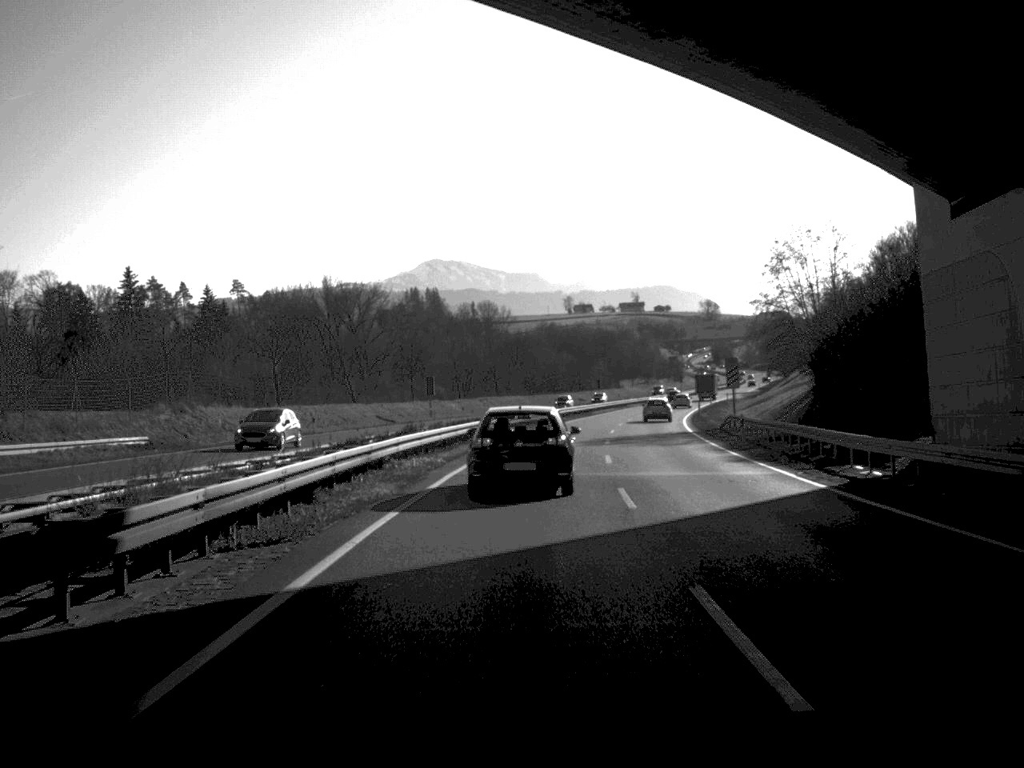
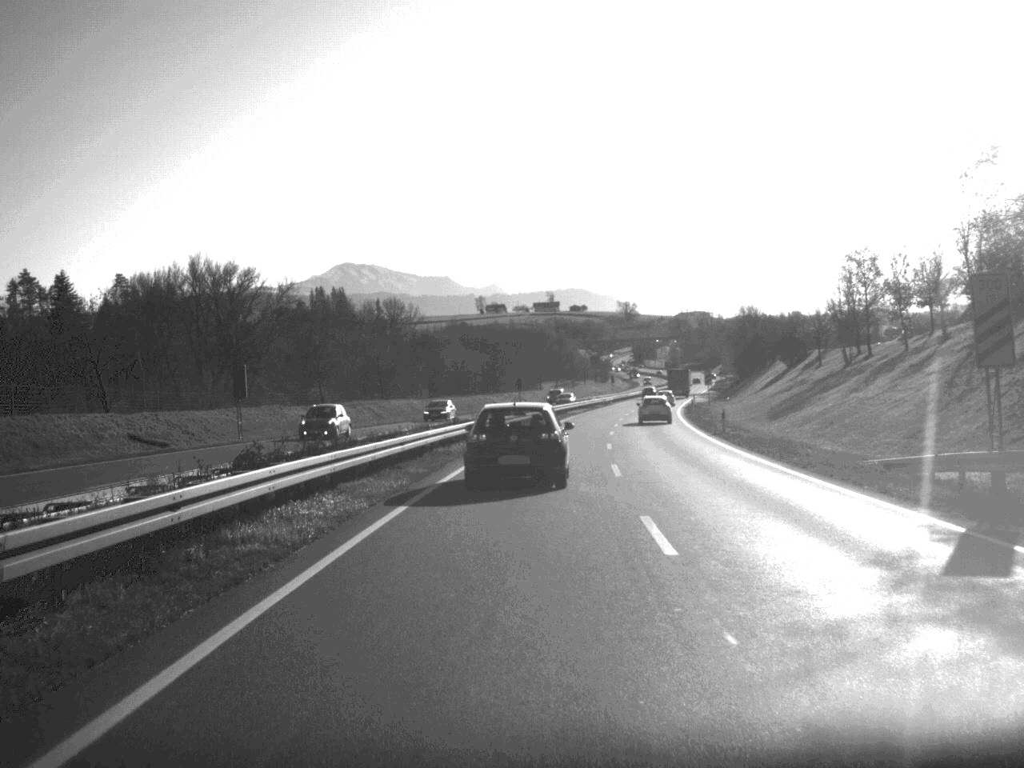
(+1.5, +43.5) m; +4°
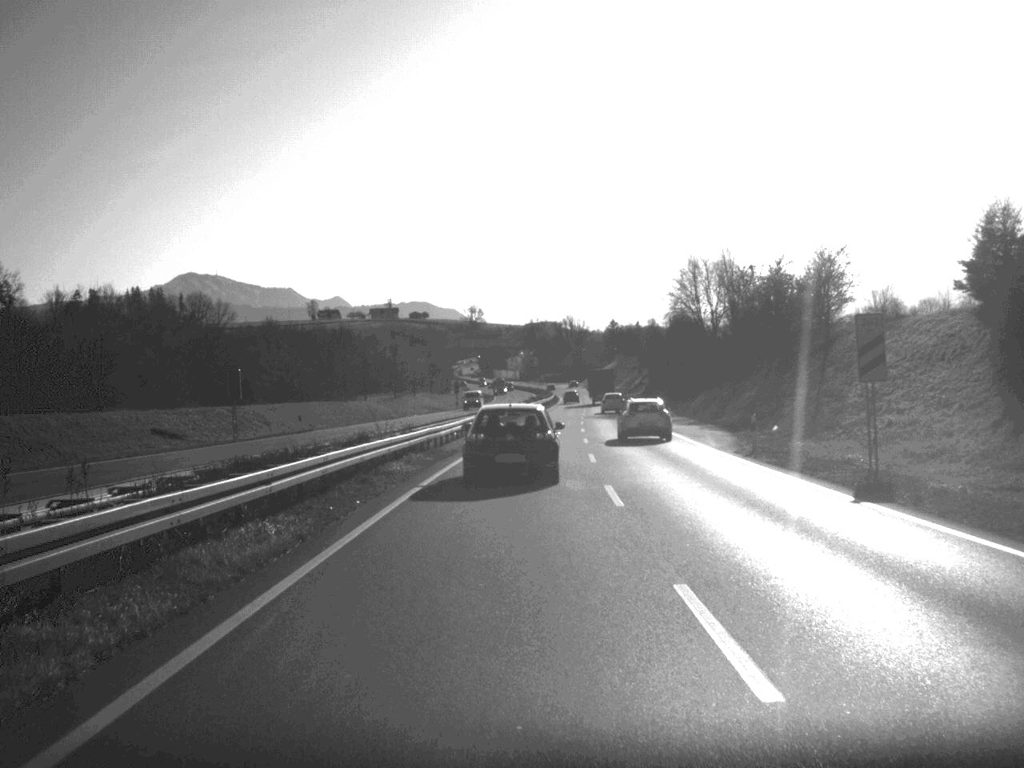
(+6.1, +91.2) m; +7°
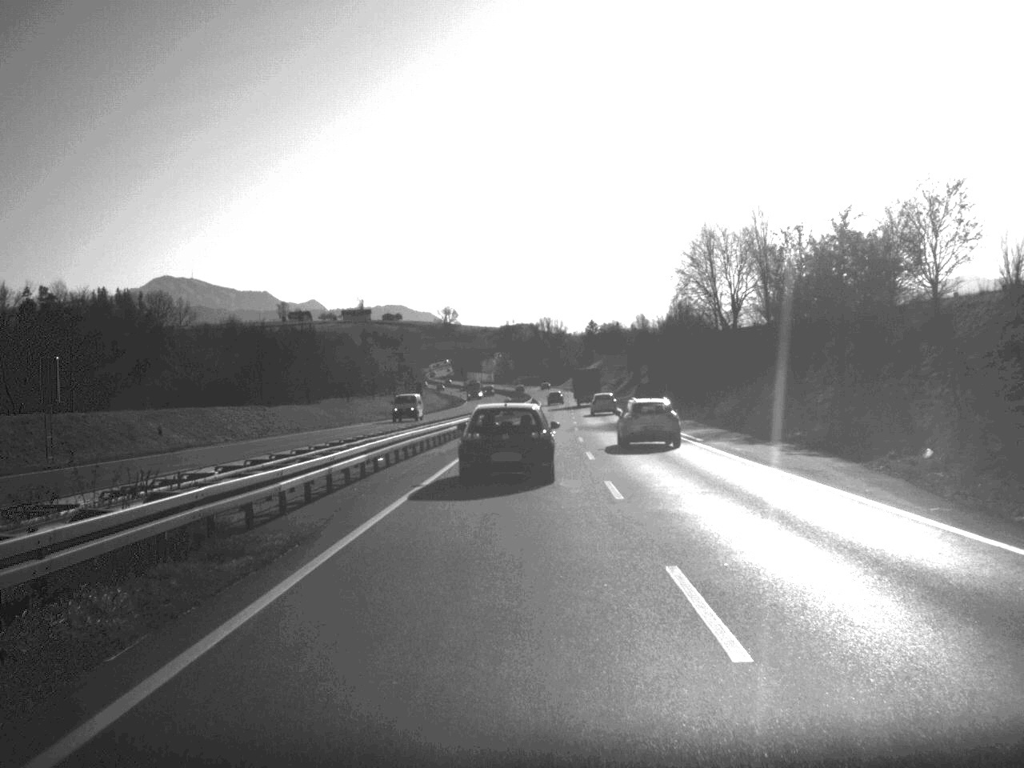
(+0.2, +22.9) m; +1°
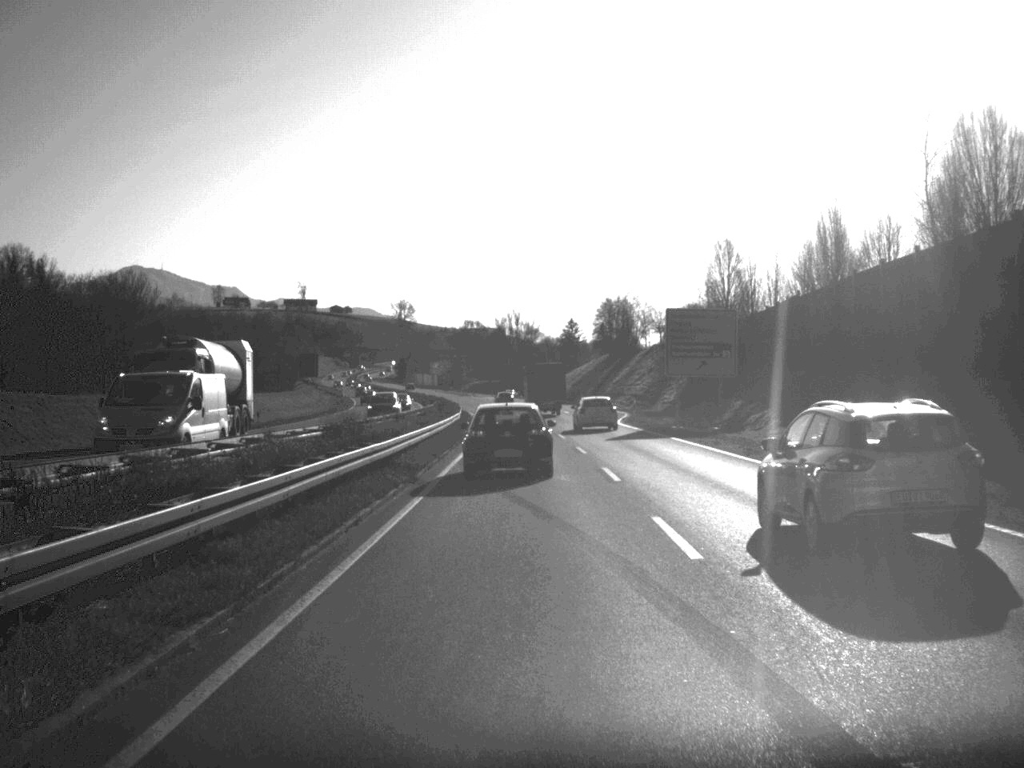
(+2.4, +112.9) m; +1°
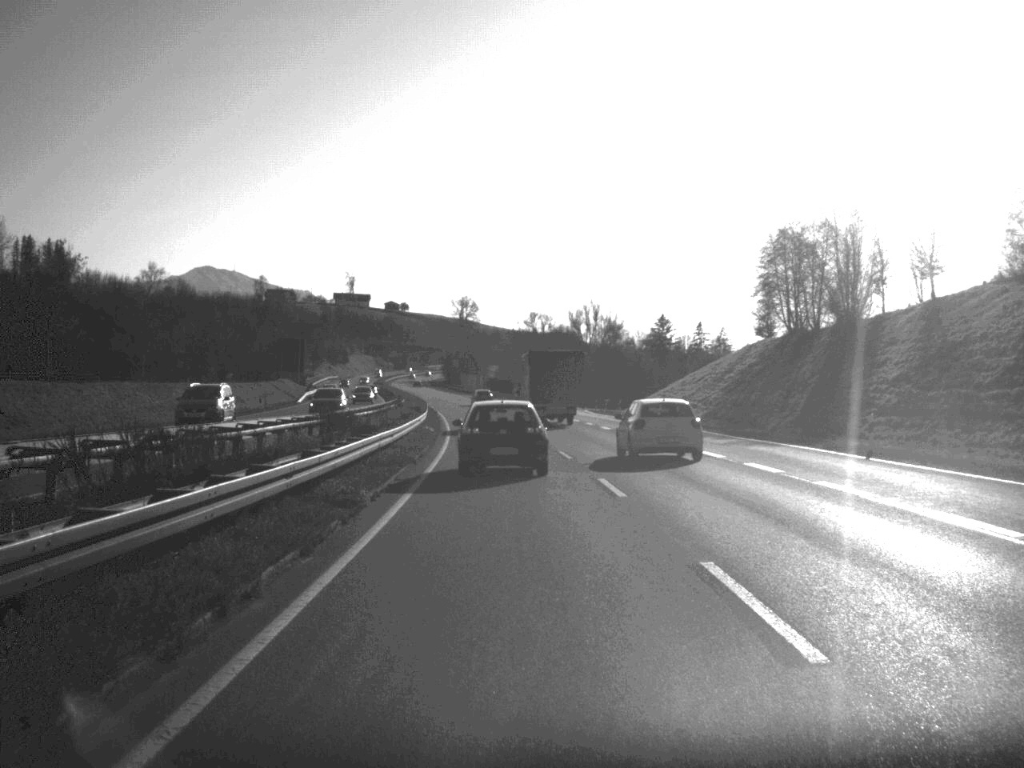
(-1.8, +87.1) m; -3°
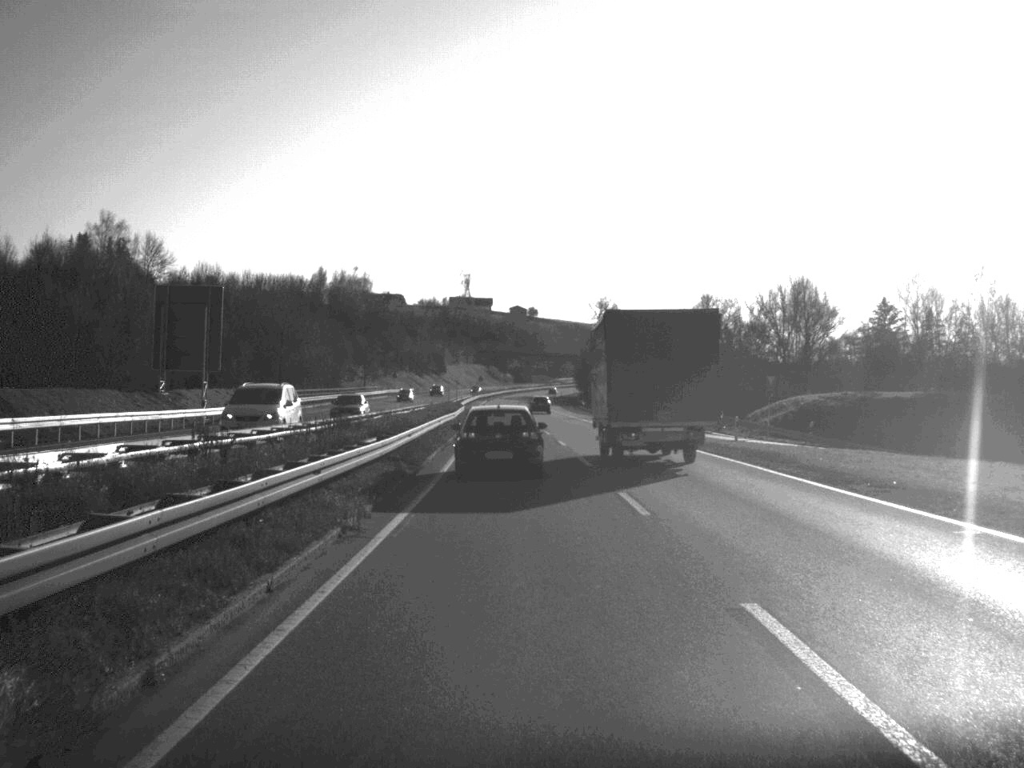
(-6.4, +109.4) m; -6°
